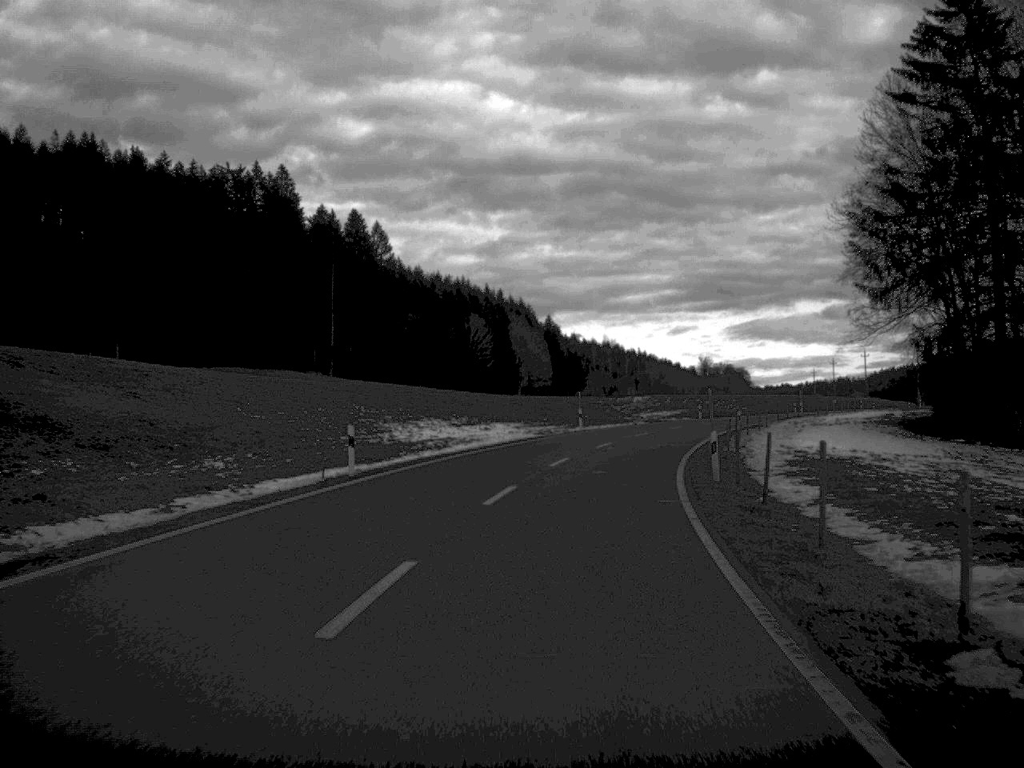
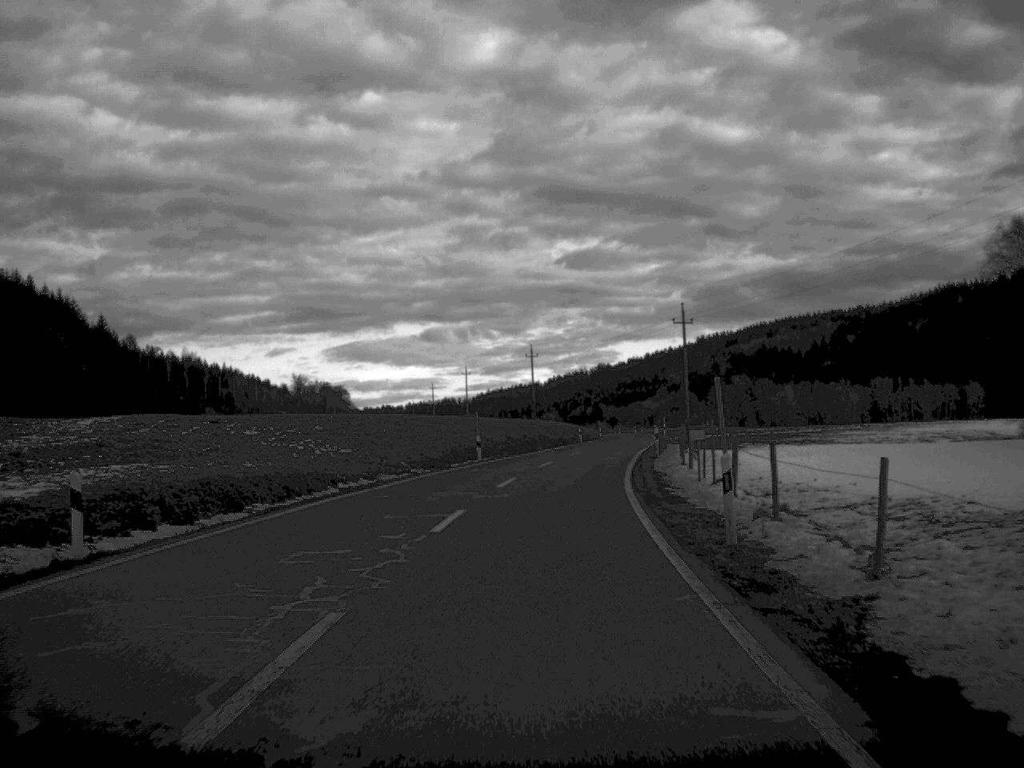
(+13.5, +80.5) m; +18°
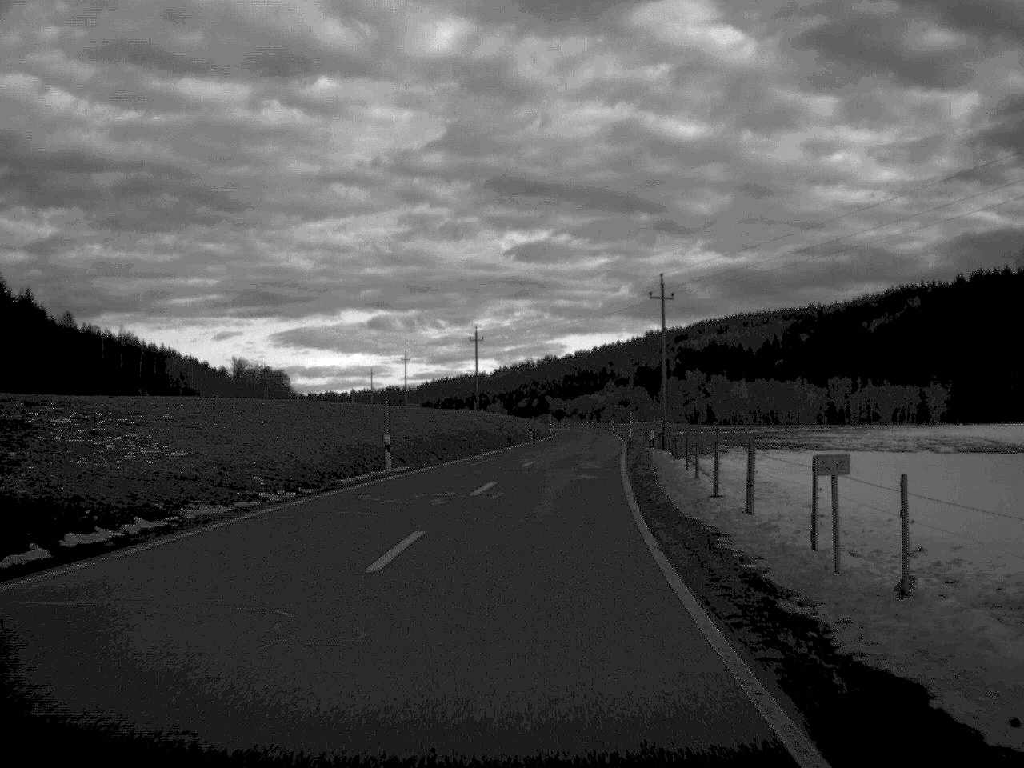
(+0.3, +16.3) m; +2°
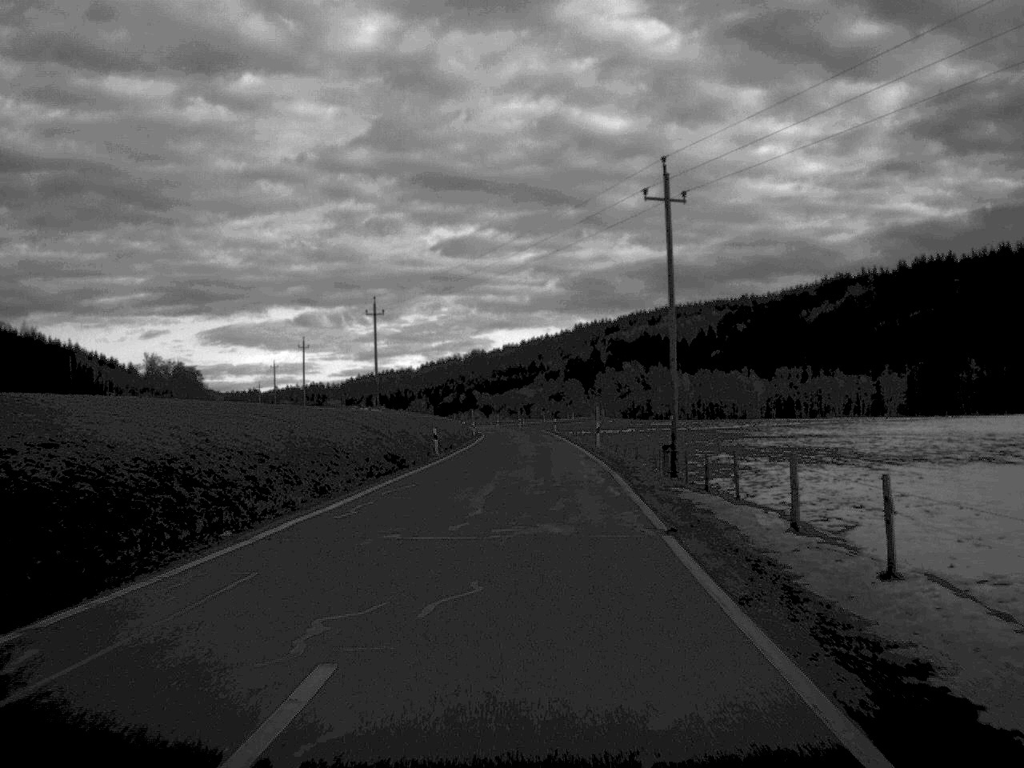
(+0.9, +31.7) m; +3°
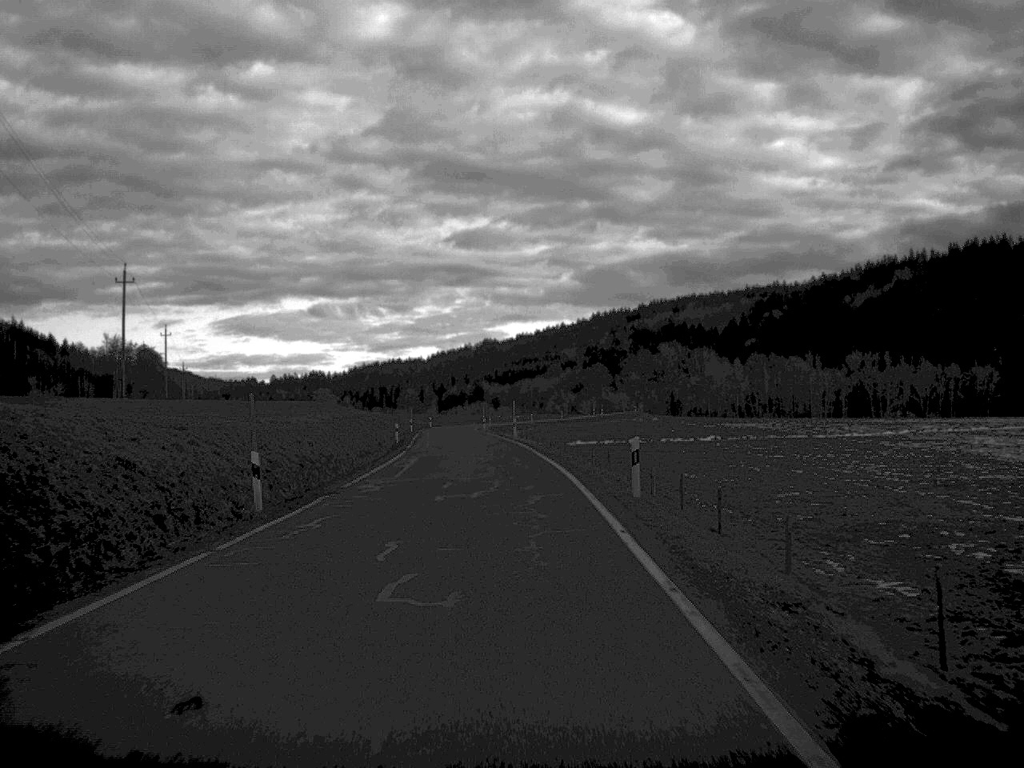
(+0.3, +79.4) m; -1°
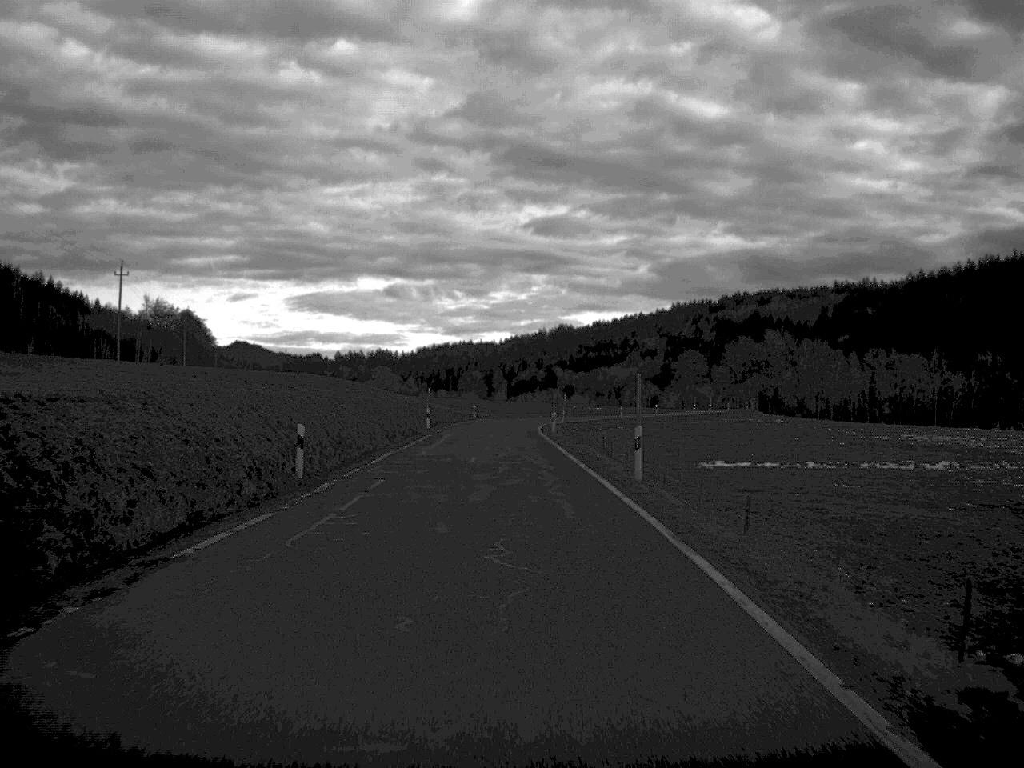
(-1.4, +46.7) m; -3°
